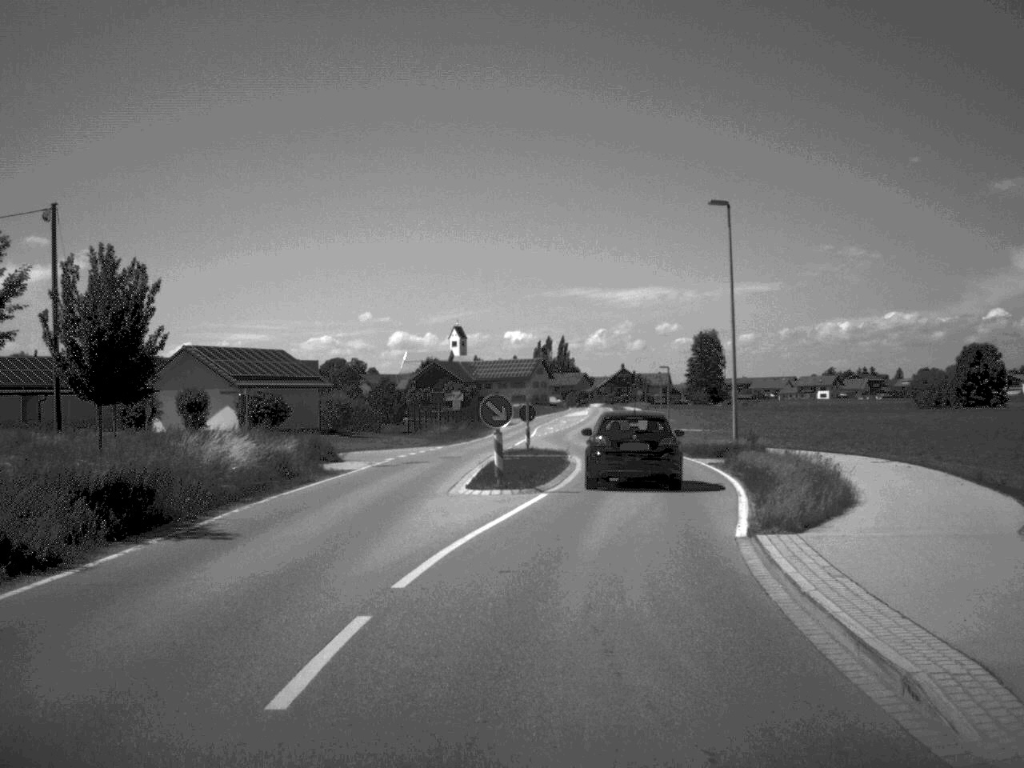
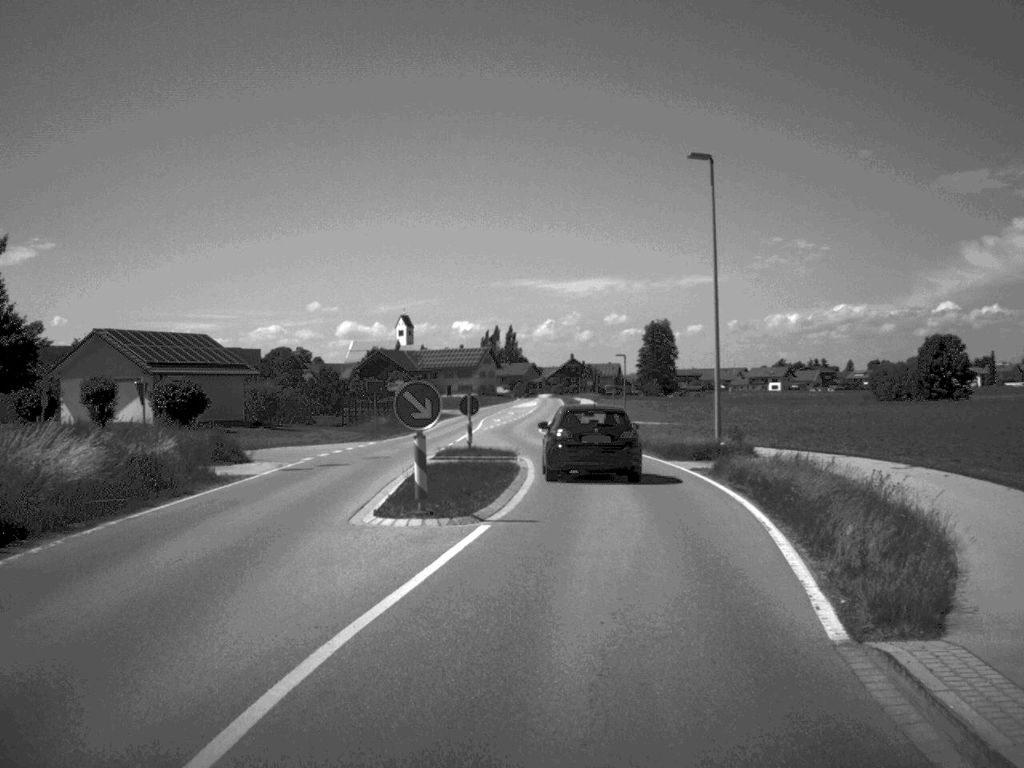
(+0.1, +6.7) m; +2°
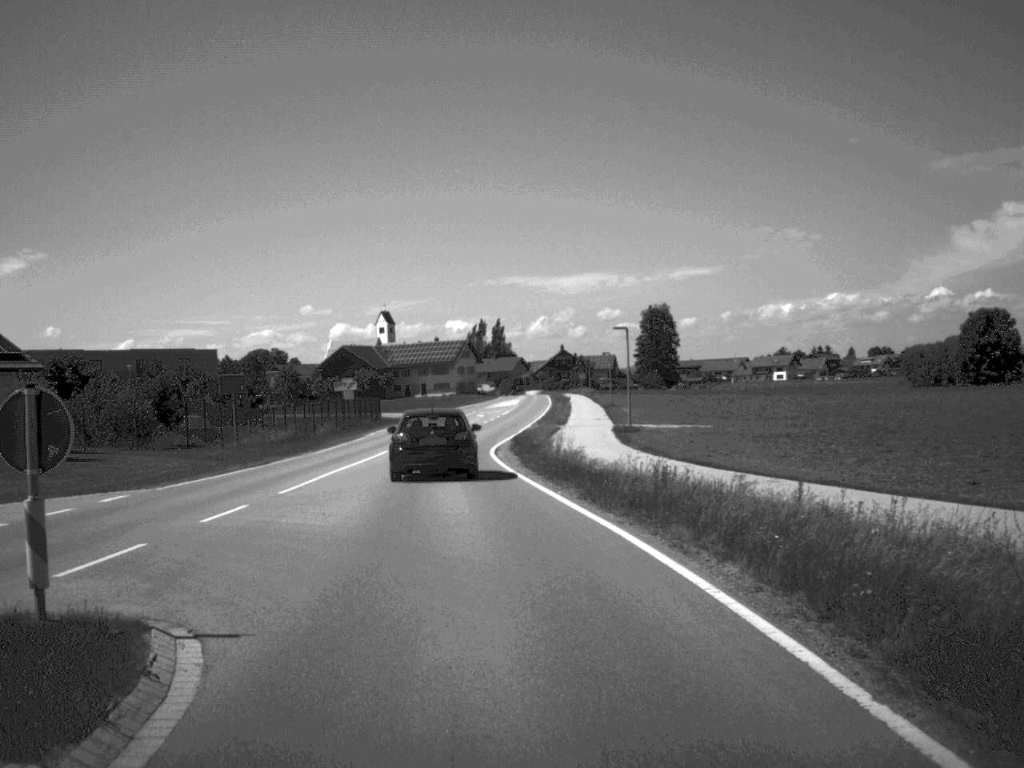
(+1.5, +27.8) m; -1°
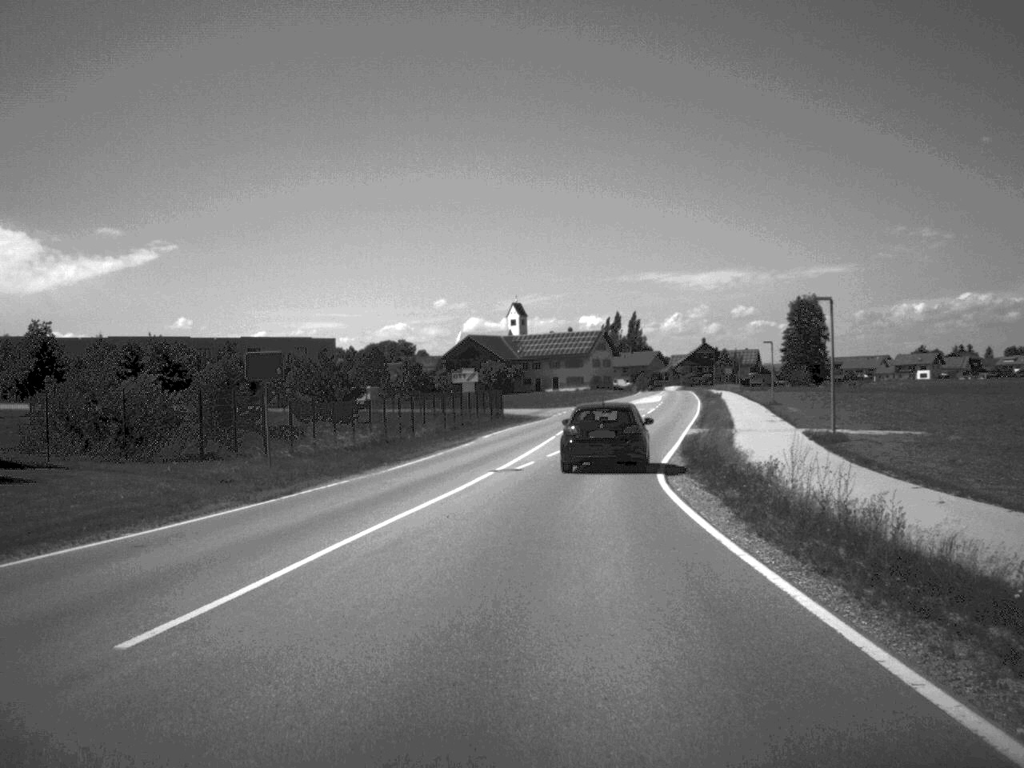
(-1.0, +15.6) m; -6°
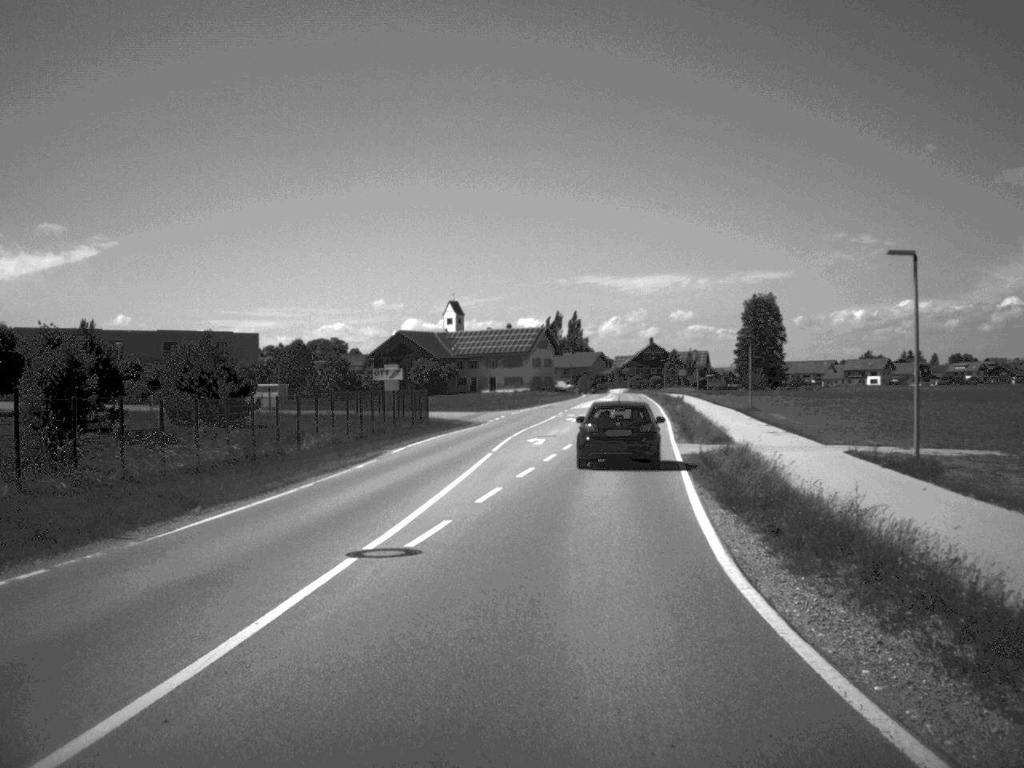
(+0.3, +14.9) m; +3°
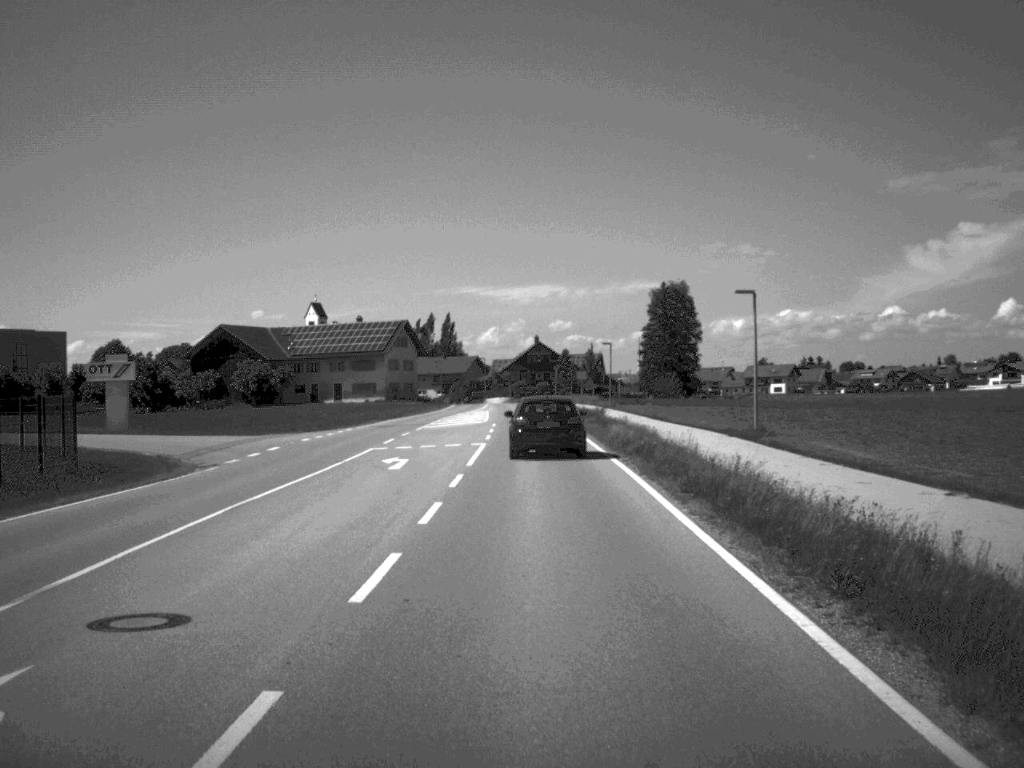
(+2.4, +38.3) m; +5°
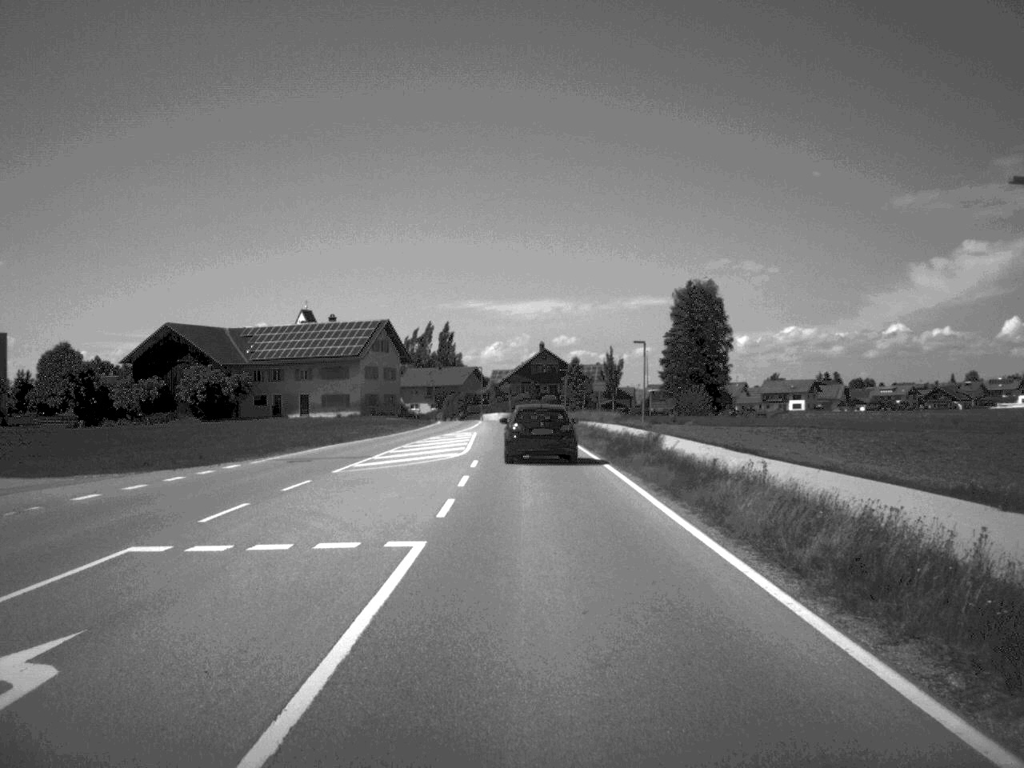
(-0.1, +23.6) m; 0°
